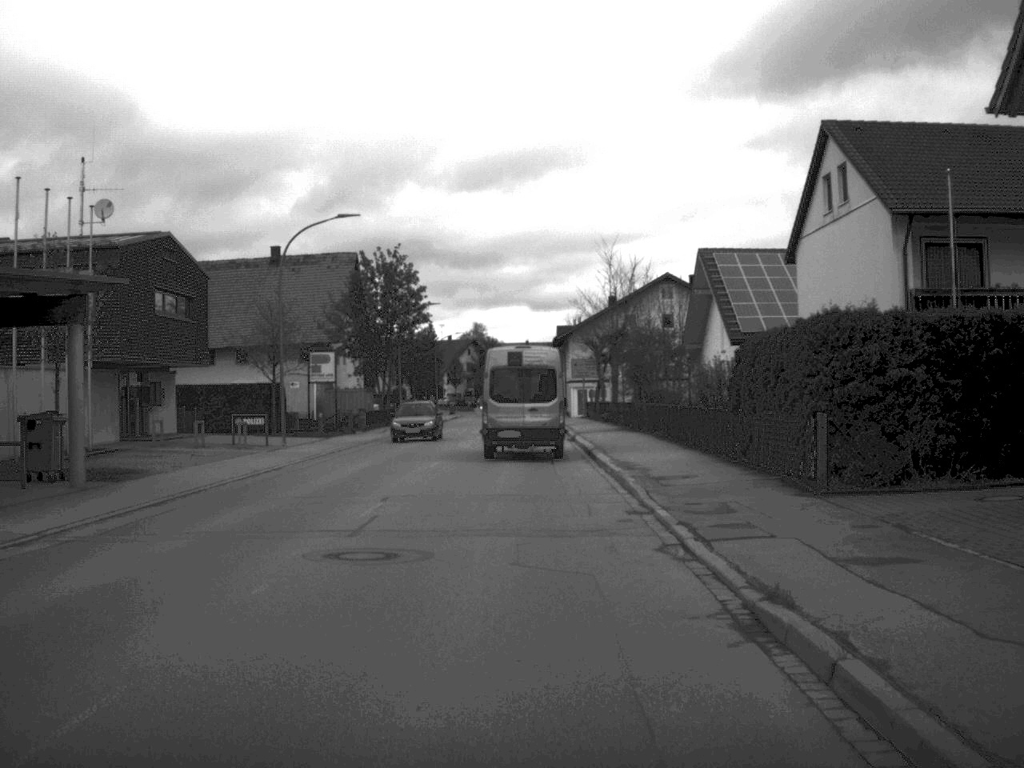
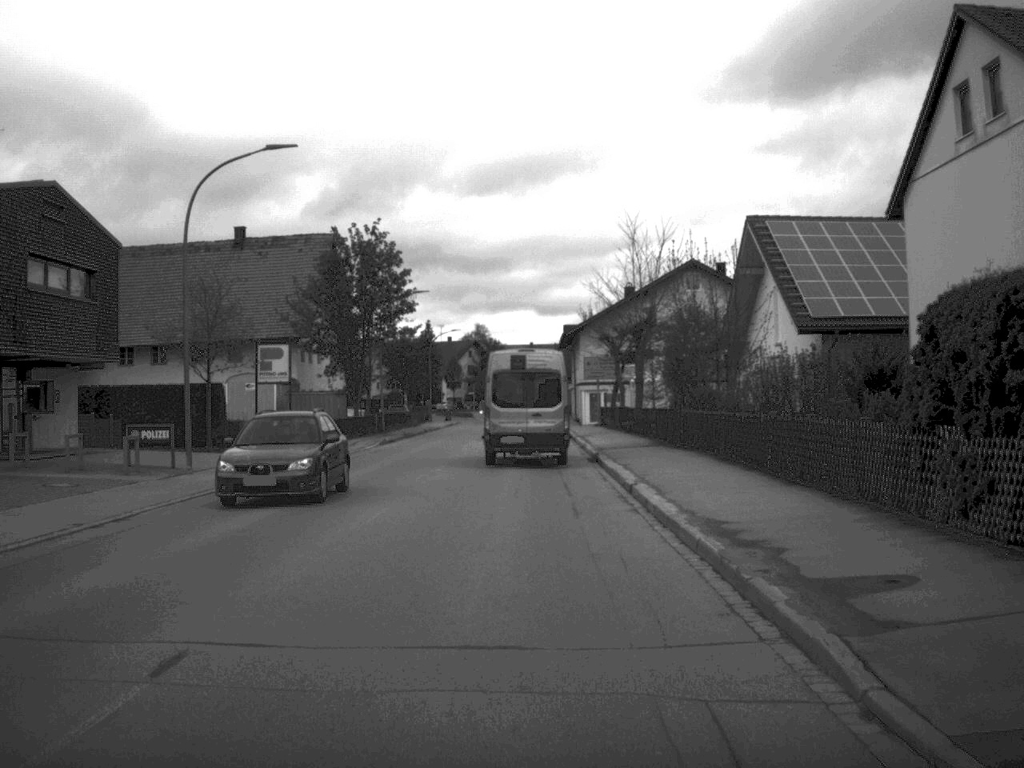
(0.0, +11.9) m; 0°
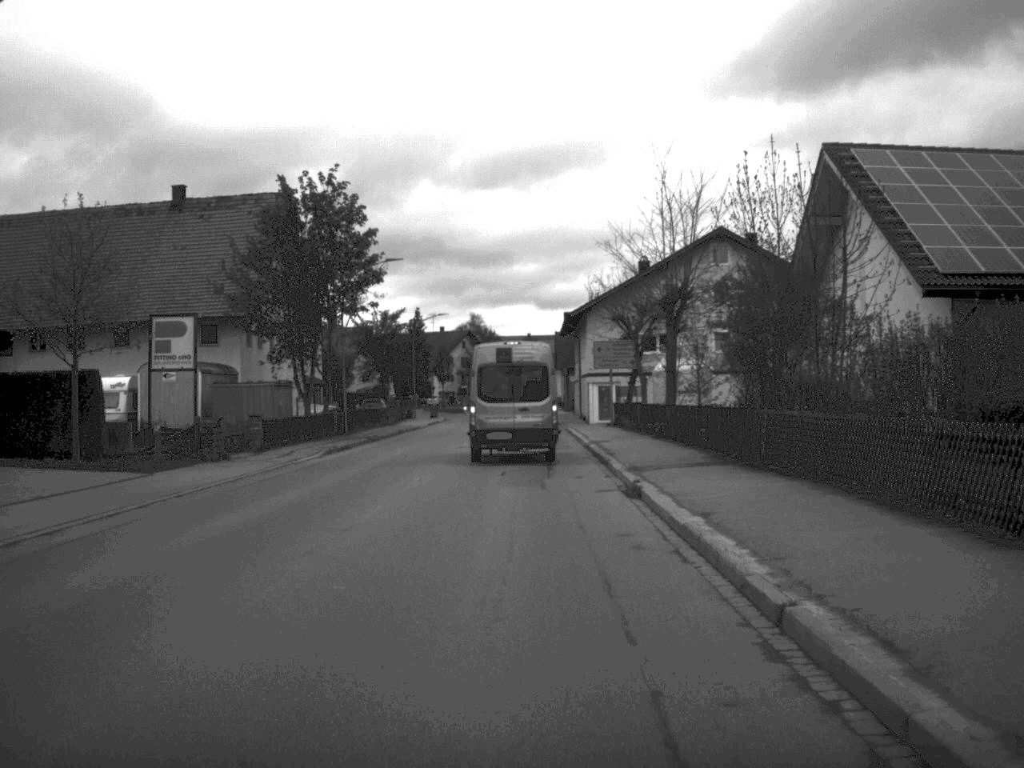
(0.0, +12.6) m; 0°
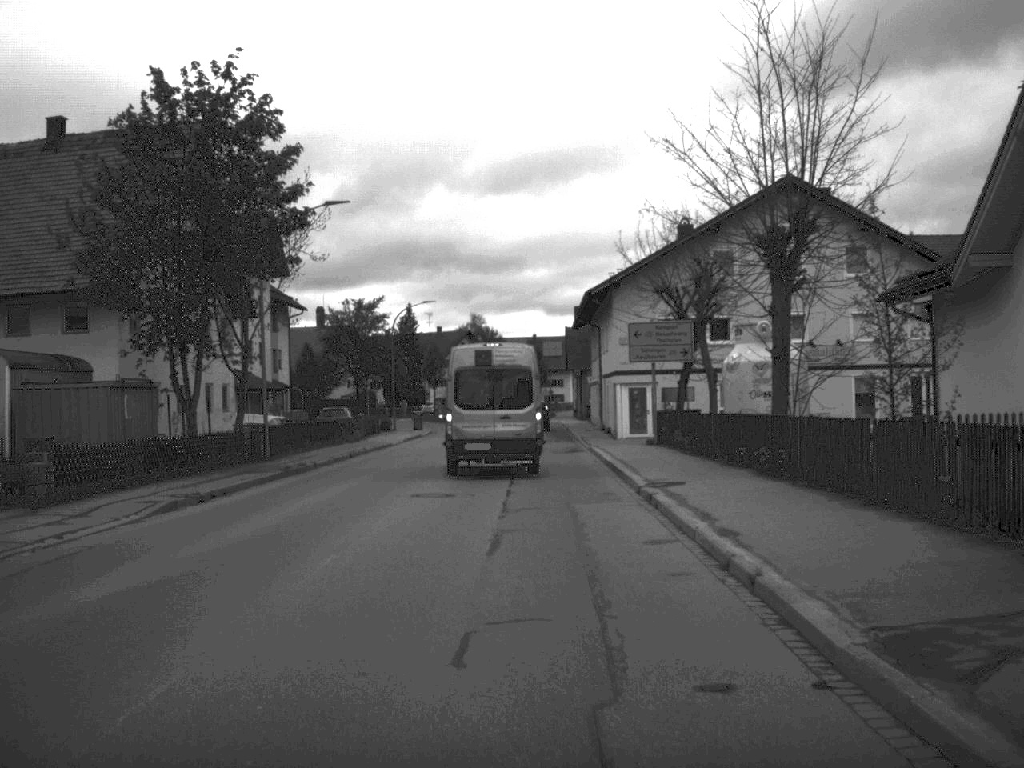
(-0.1, +17.1) m; 0°
